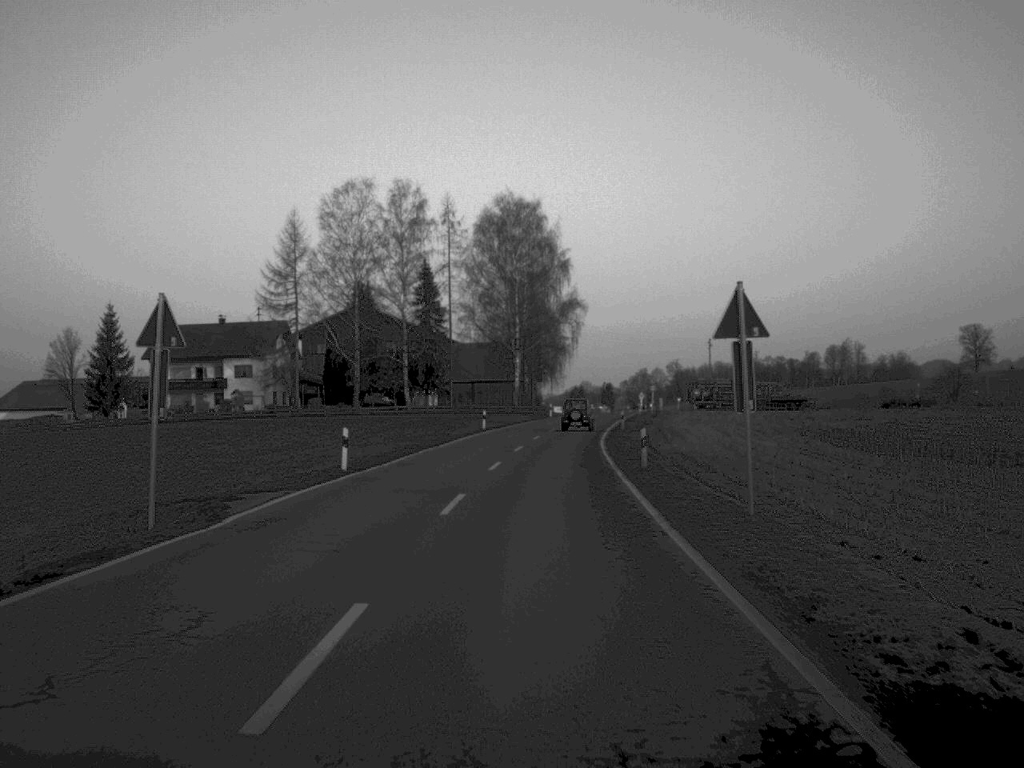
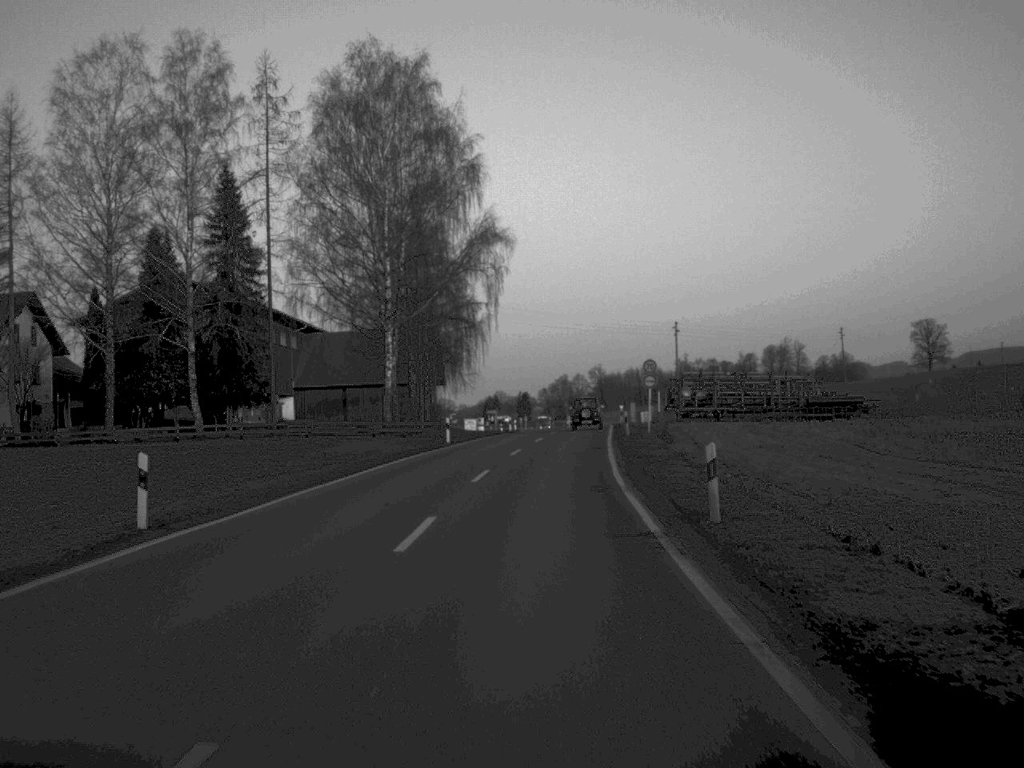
(+1.6, +51.8) m; +4°
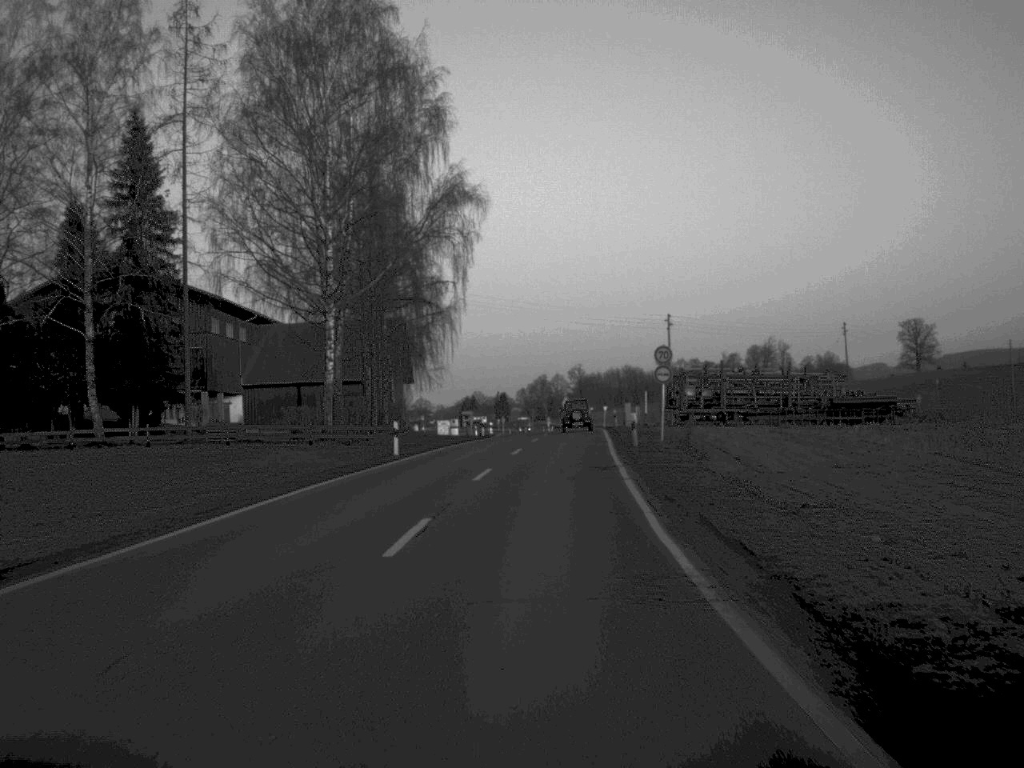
(+0.1, +12.8) m; +1°
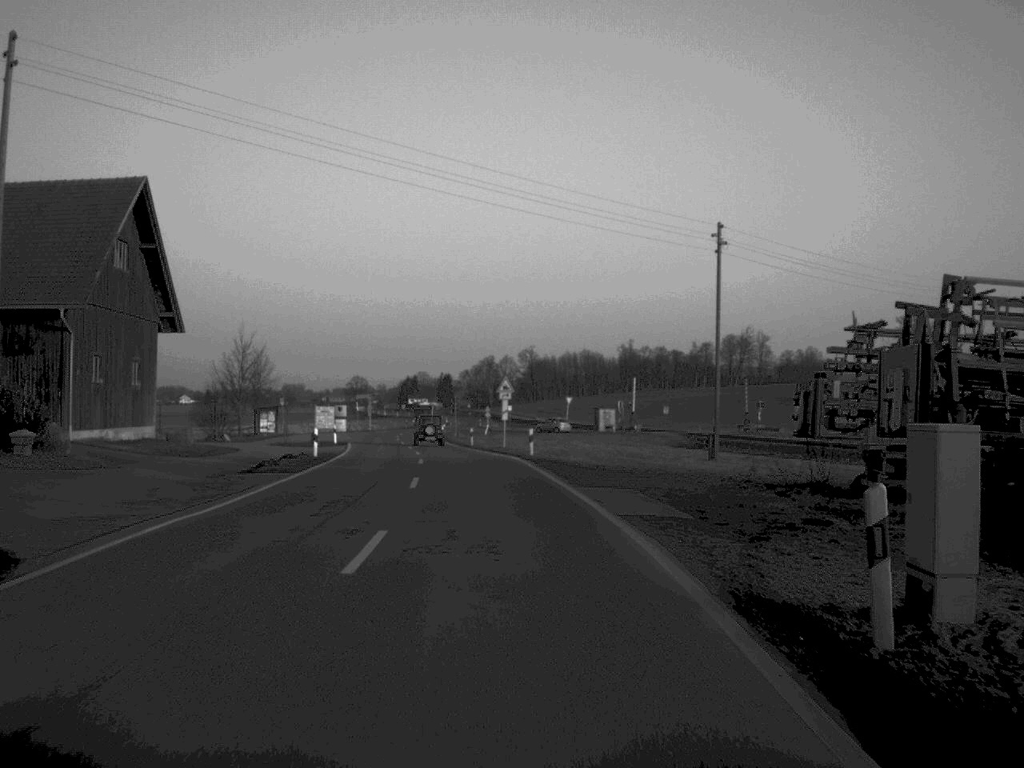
(+2.4, +62.2) m; +2°
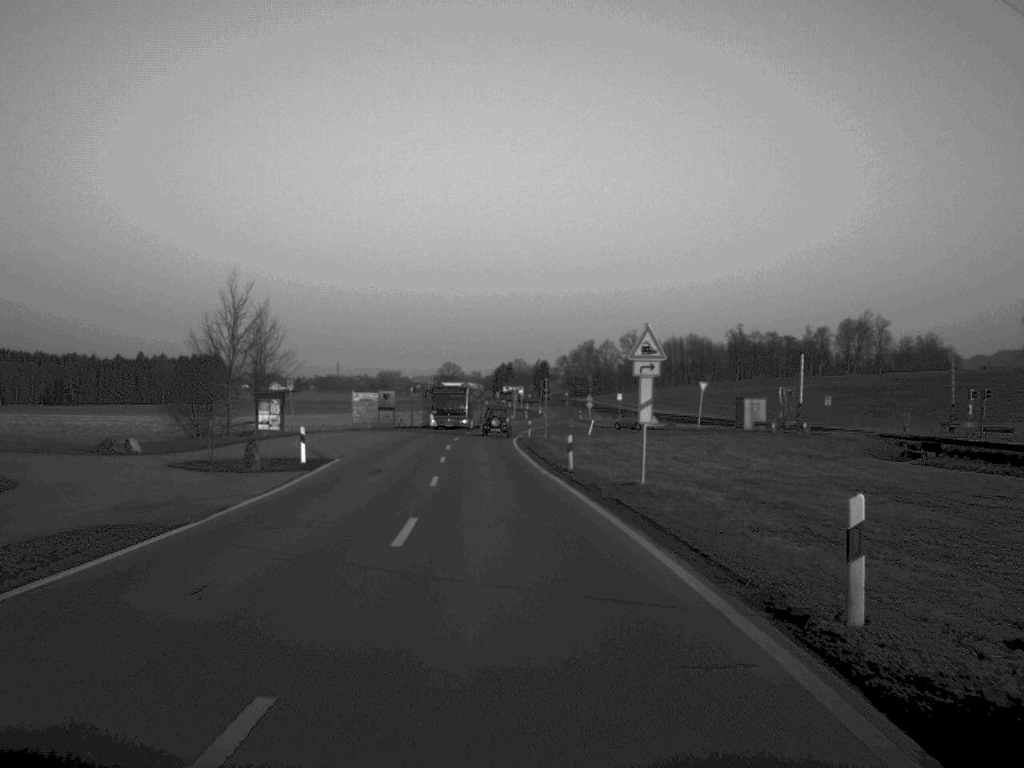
(-1.4, +34.4) m; -4°
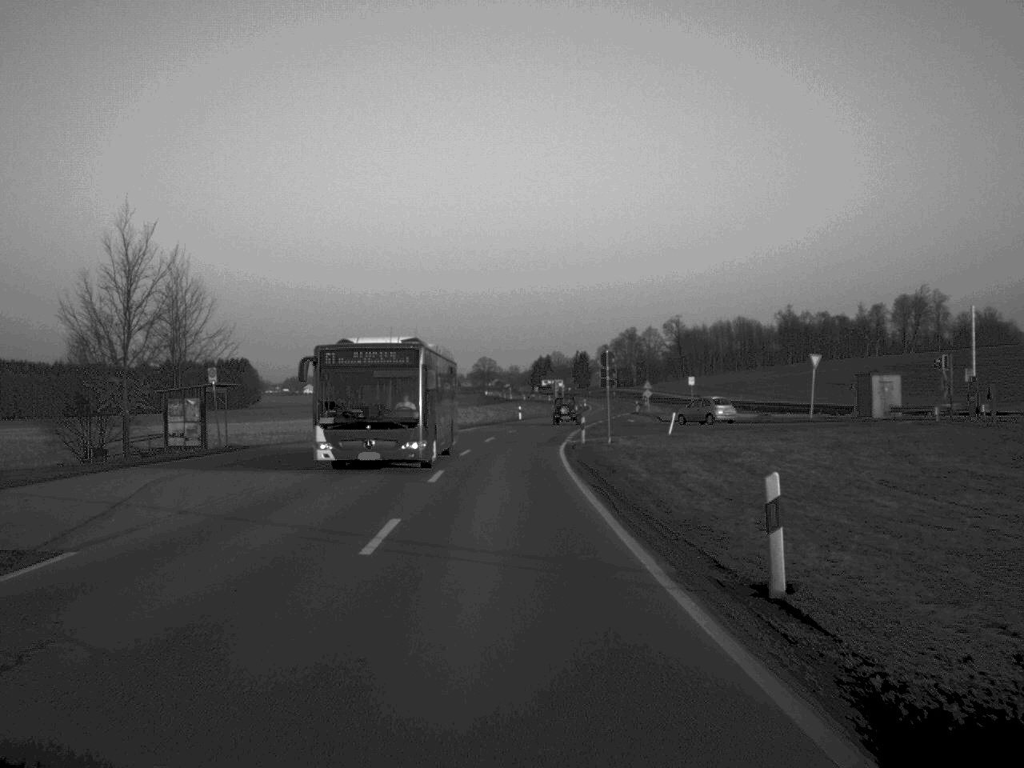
(-0.4, +25.6) m; -2°
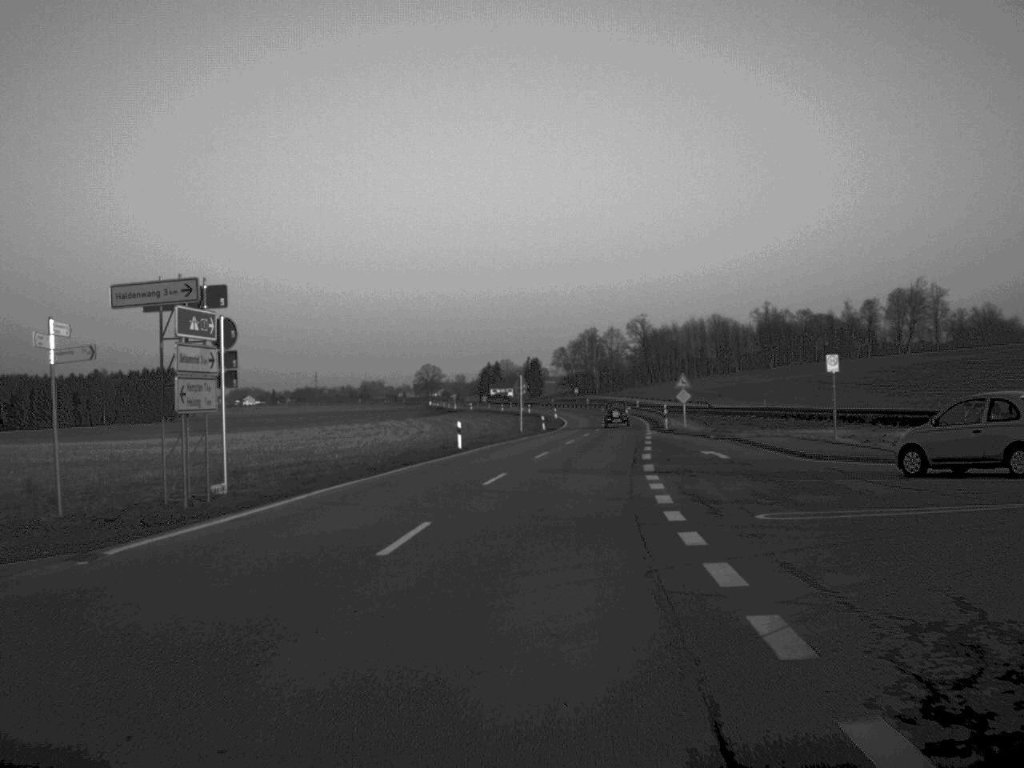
(+0.1, +48.3) m; +3°
